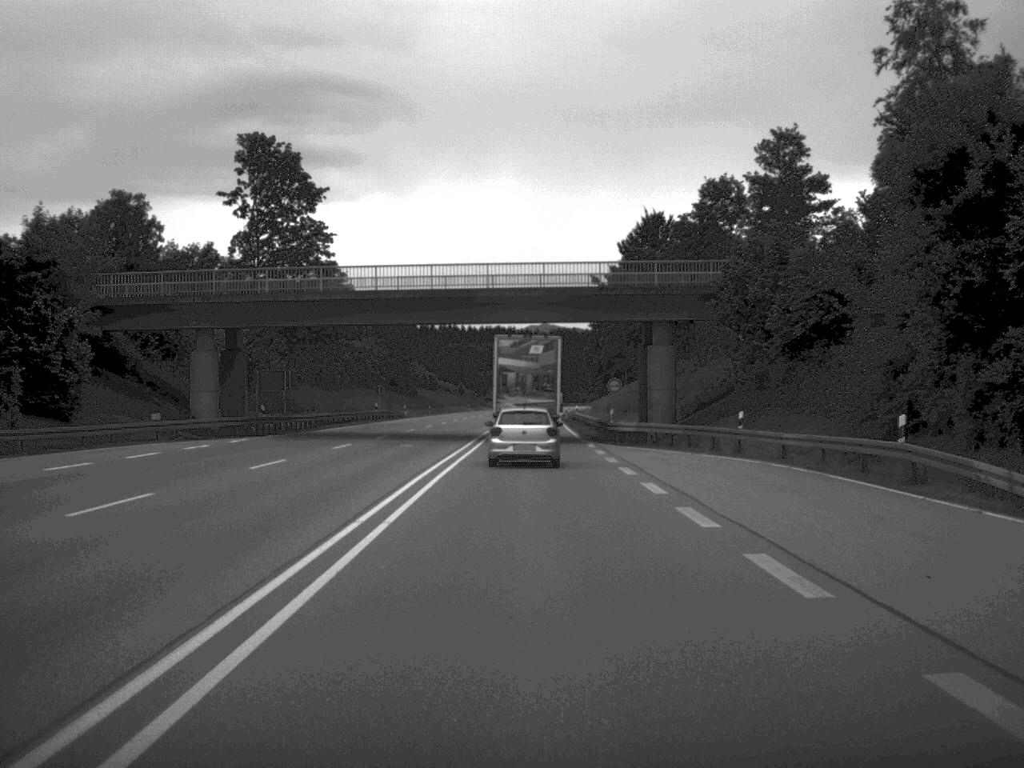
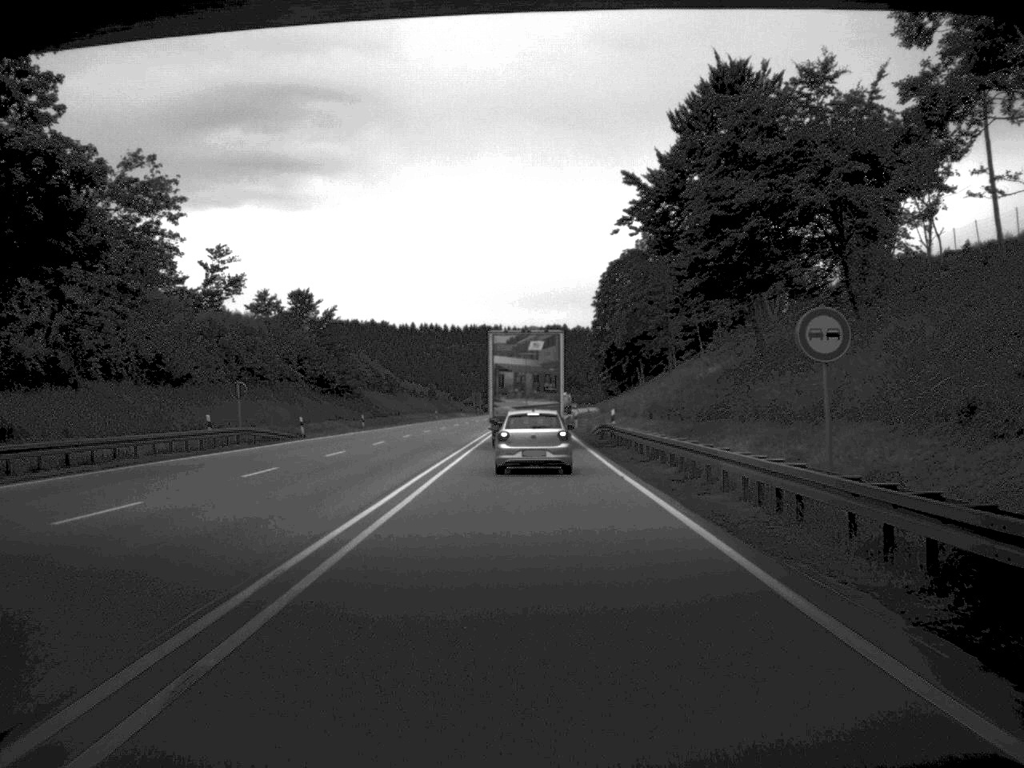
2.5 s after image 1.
(+0.1, +47.2) m; 0°
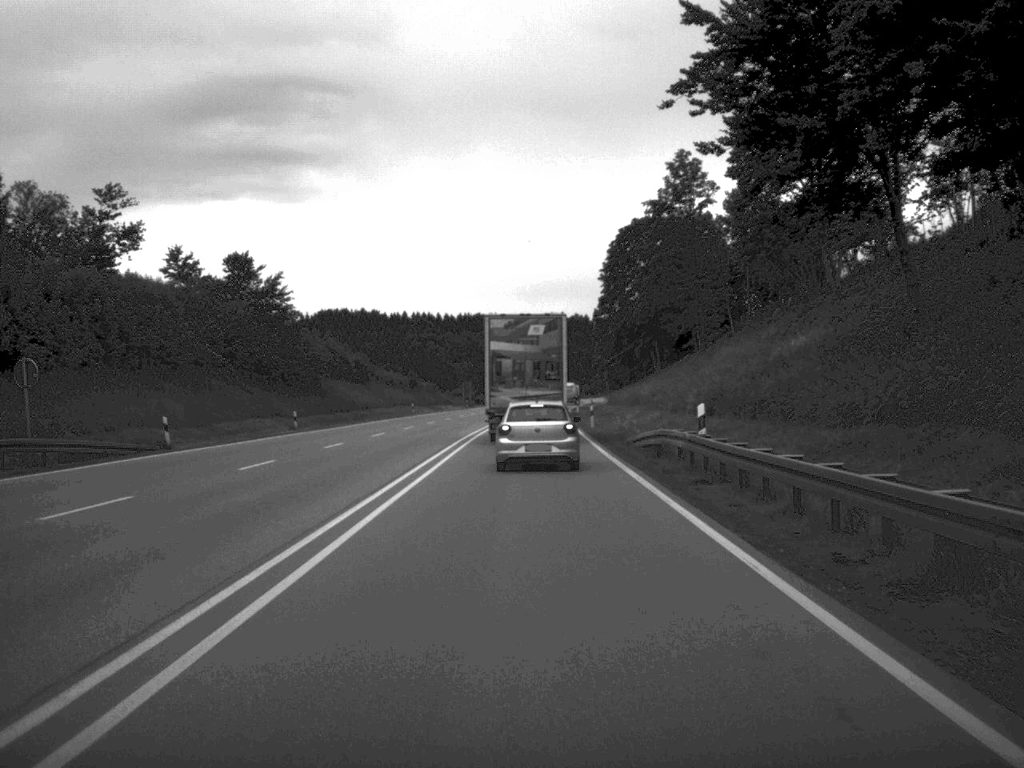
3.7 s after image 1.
(0.0, +23.8) m; 0°
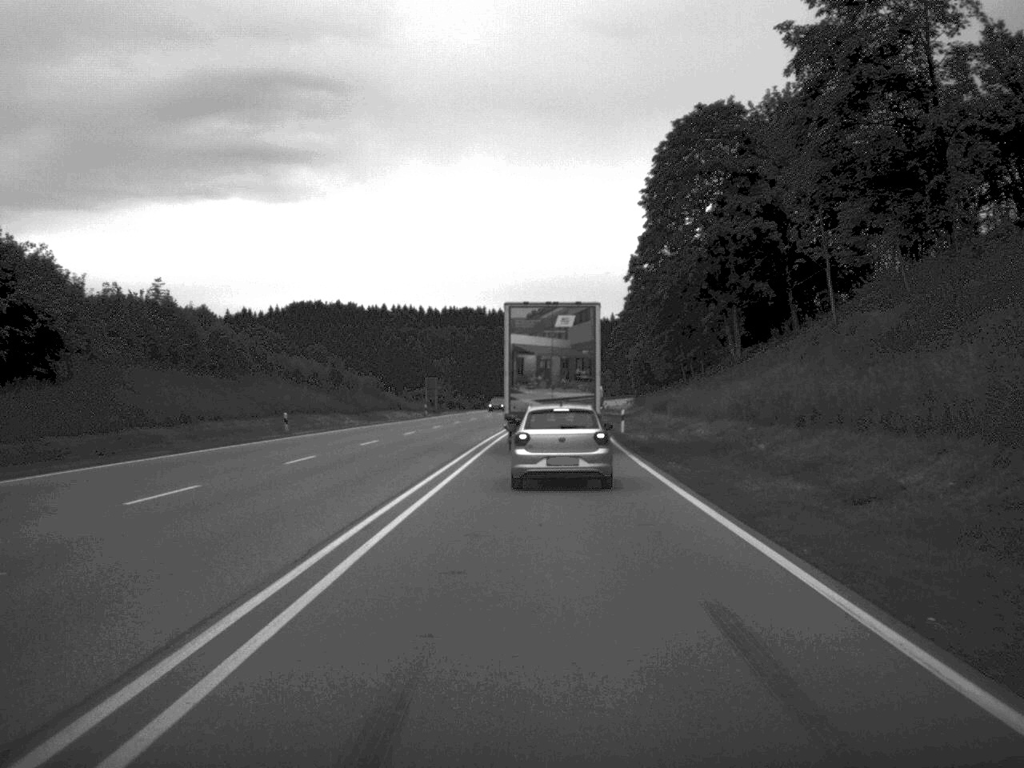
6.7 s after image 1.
(-0.1, +56.4) m; 0°
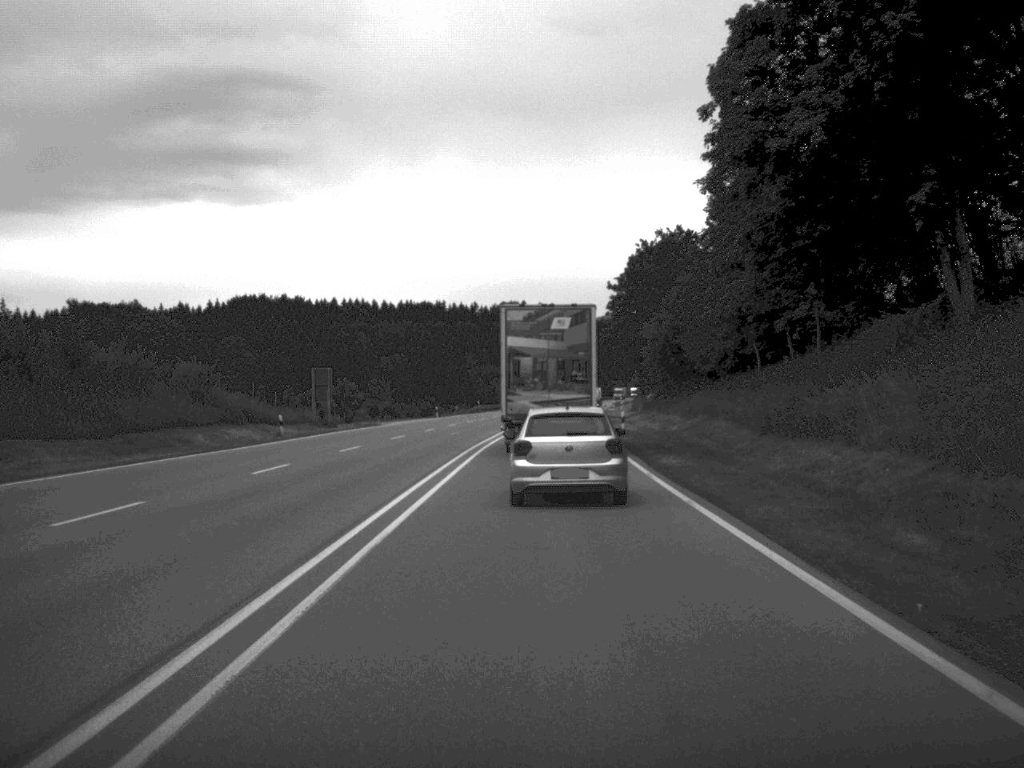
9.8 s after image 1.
(+0.7, +52.2) m; +1°
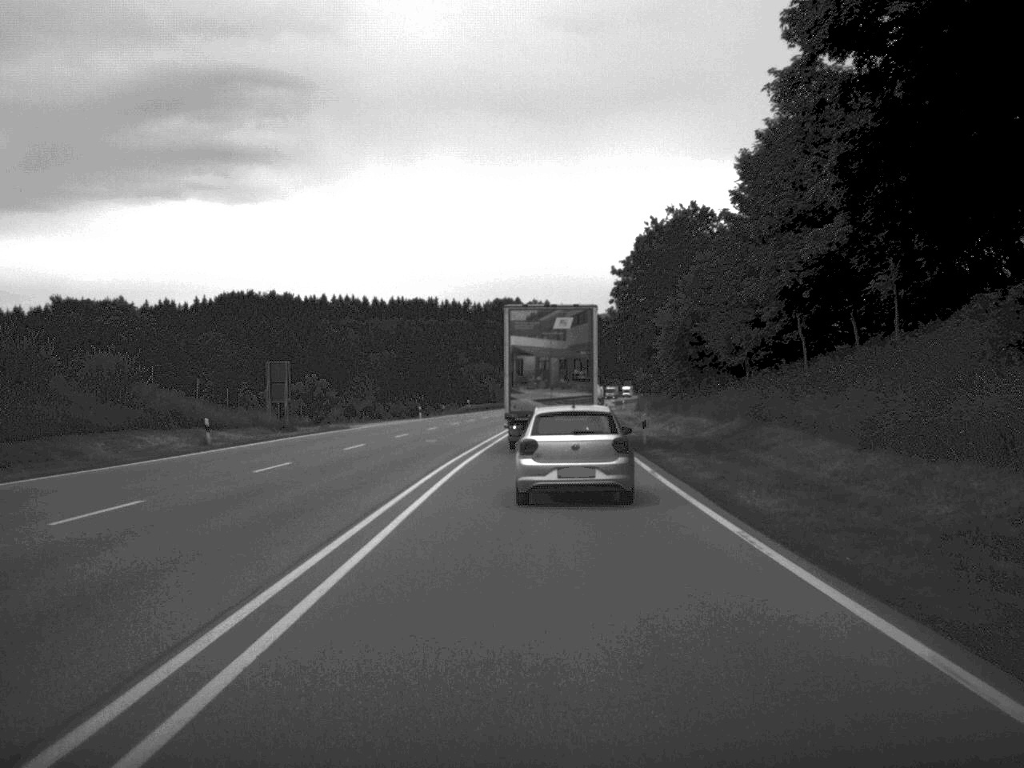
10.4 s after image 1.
(0.0, +9.5) m; 0°
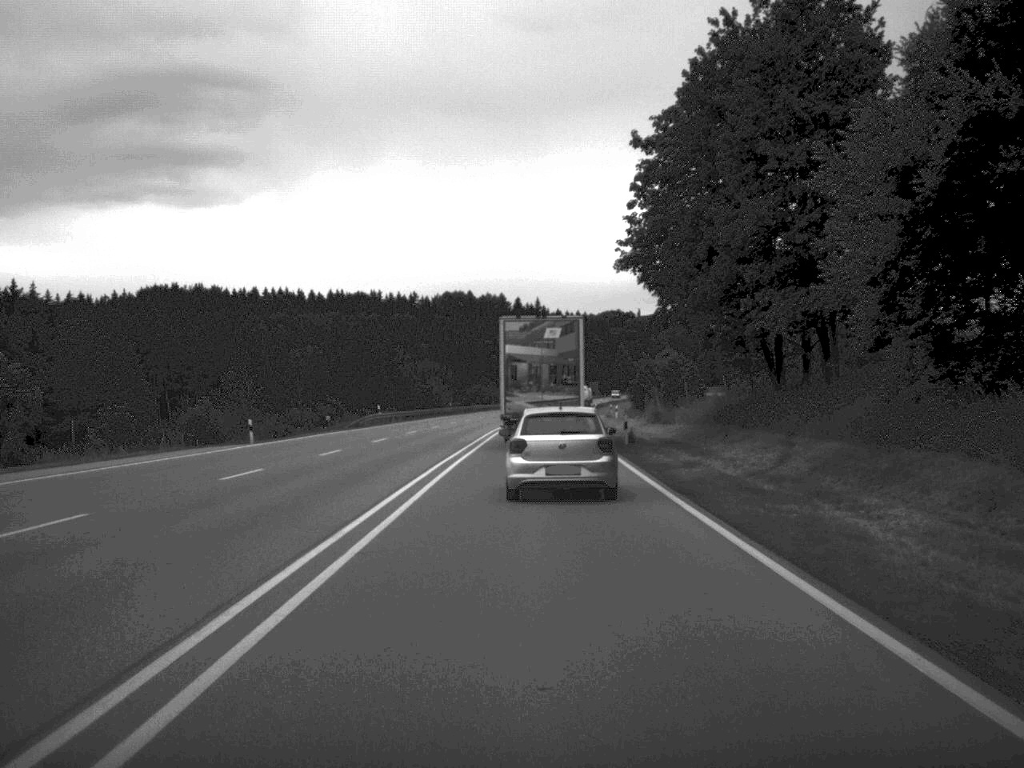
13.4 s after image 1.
(+0.7, +49.0) m; +2°
